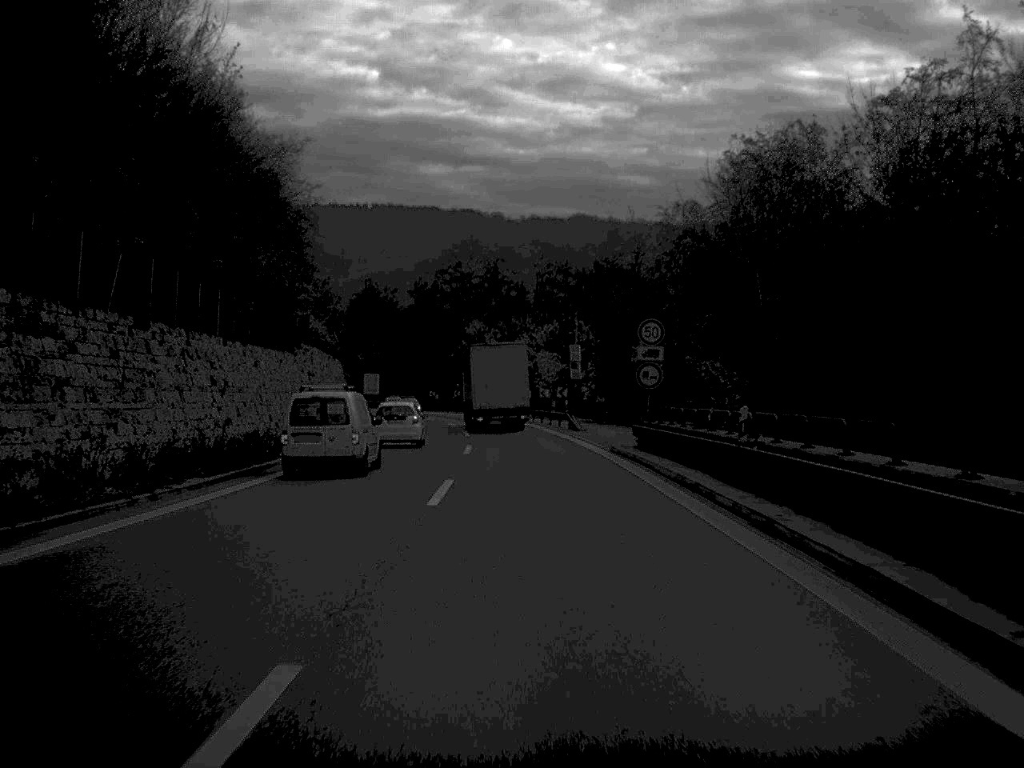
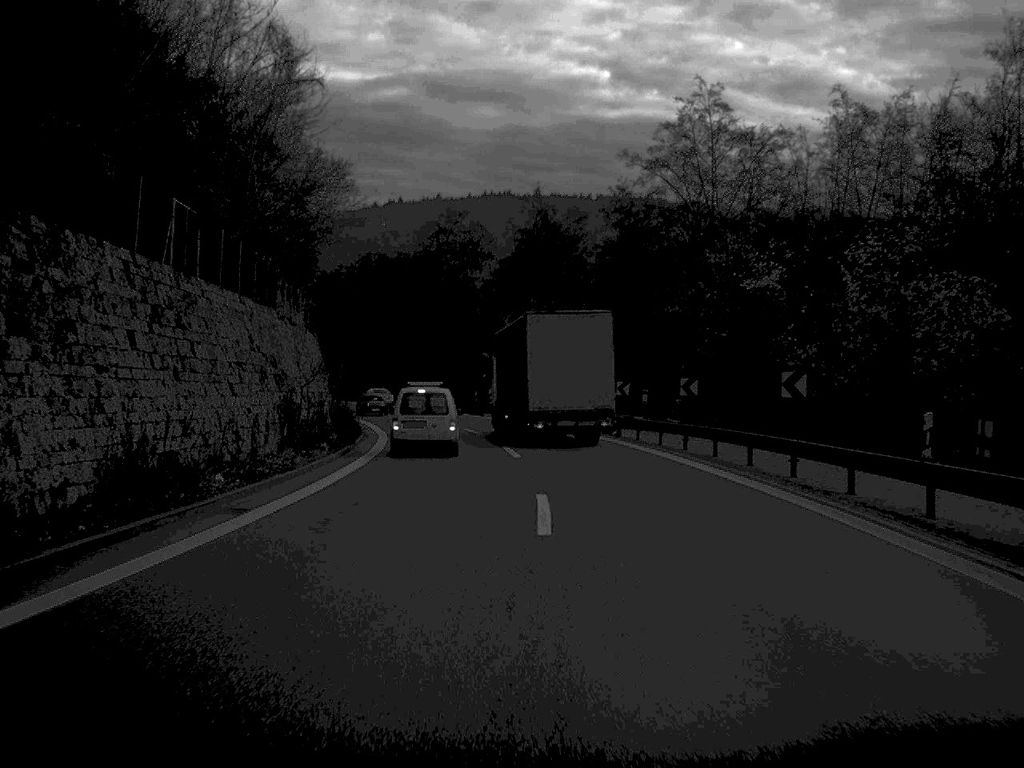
(-4.1, +76.0) m; -10°
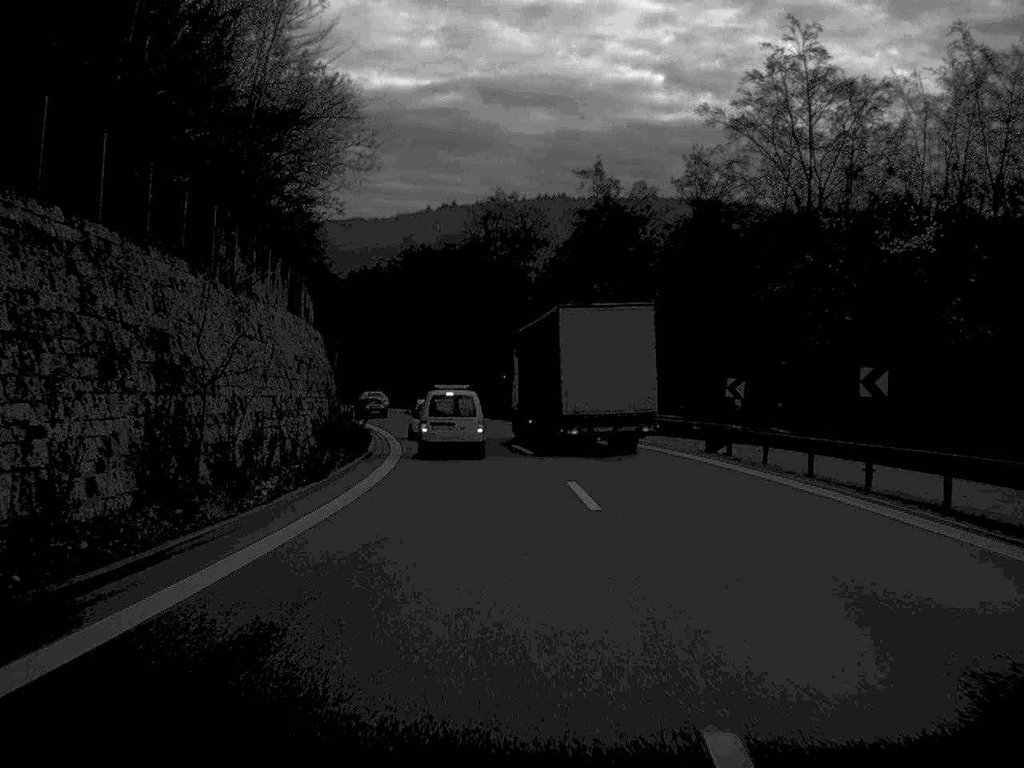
(-0.3, +14.5) m; -2°
